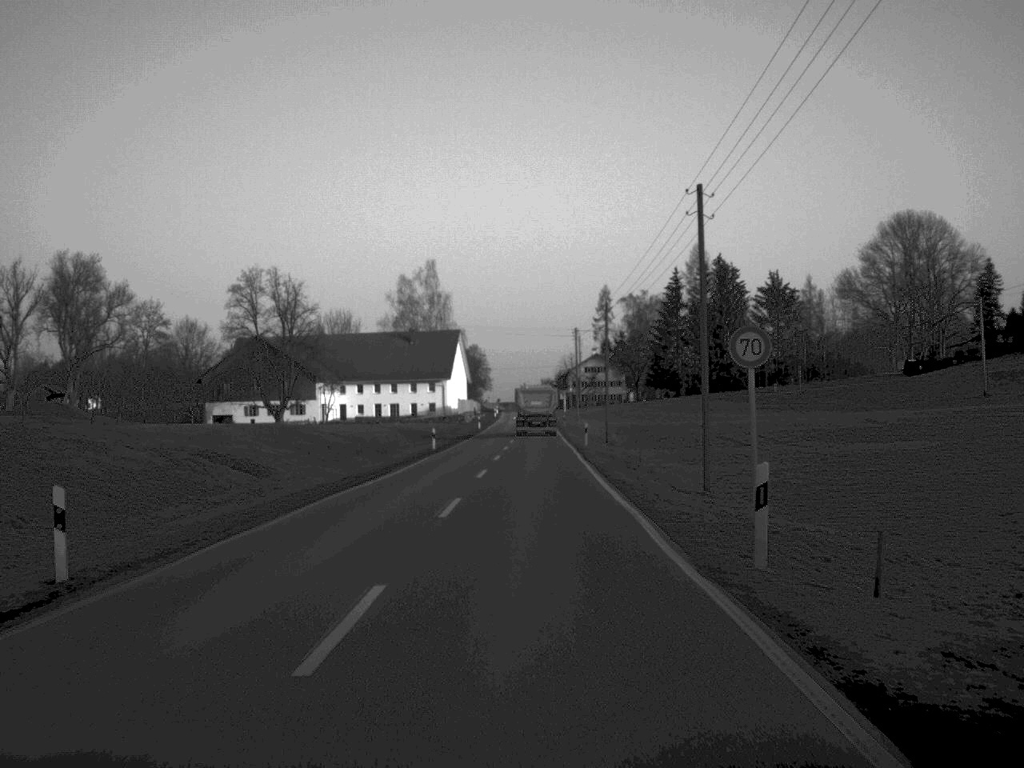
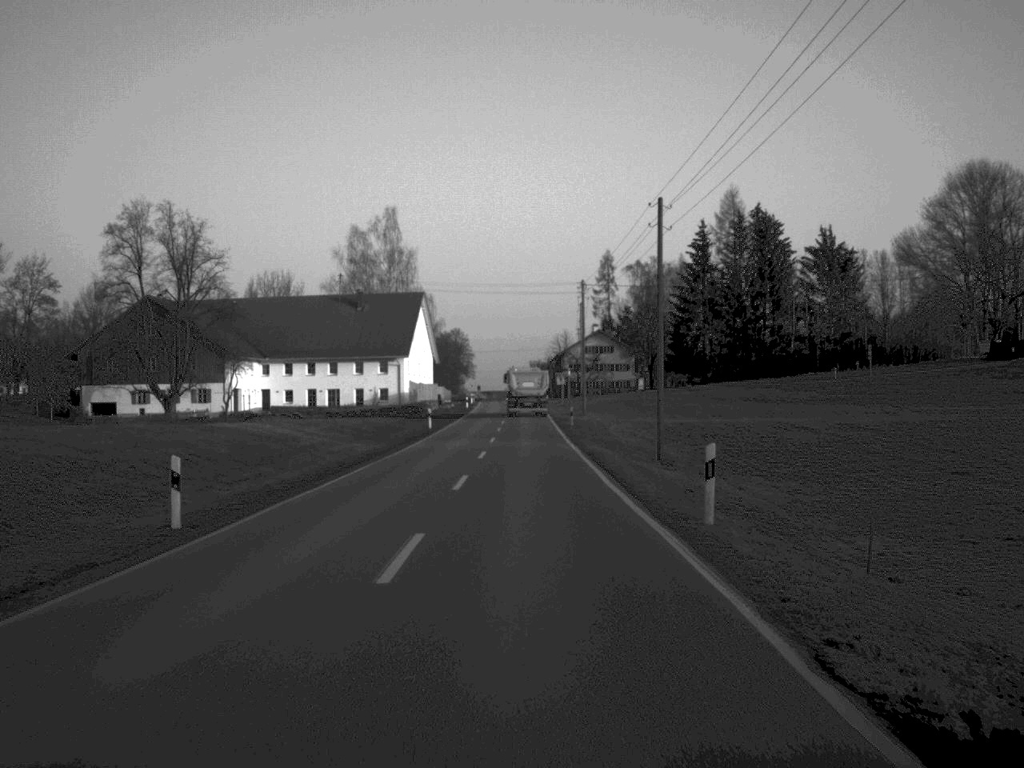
(+0.2, +42.6) m; +1°
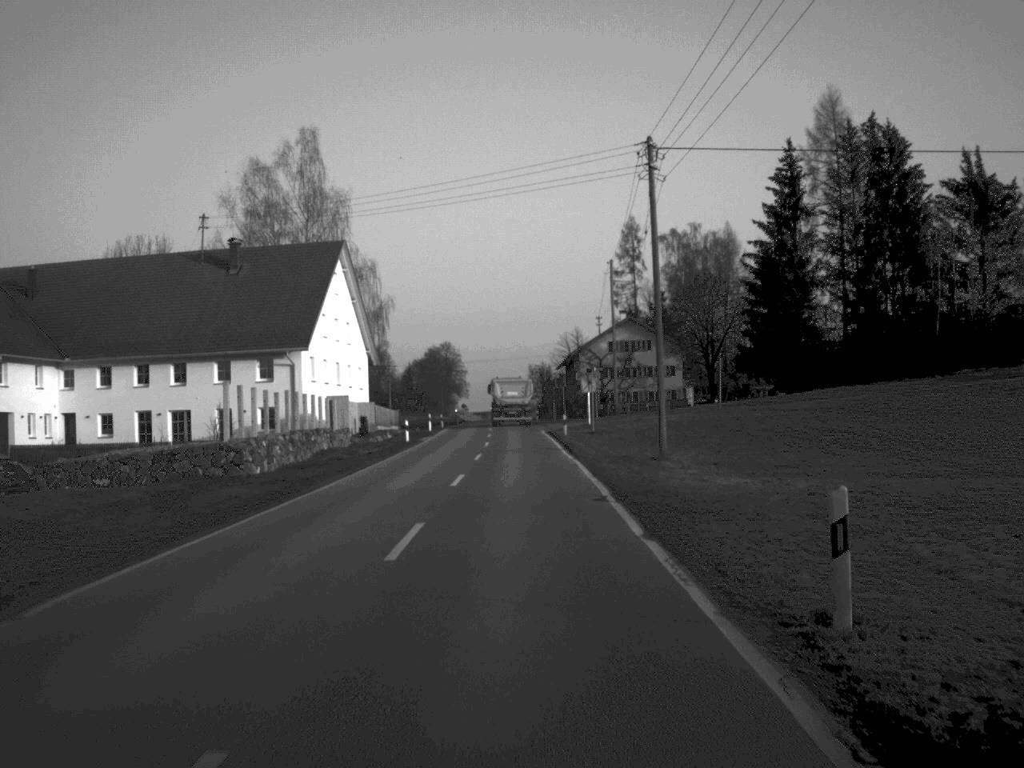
(+0.2, +55.4) m; 0°
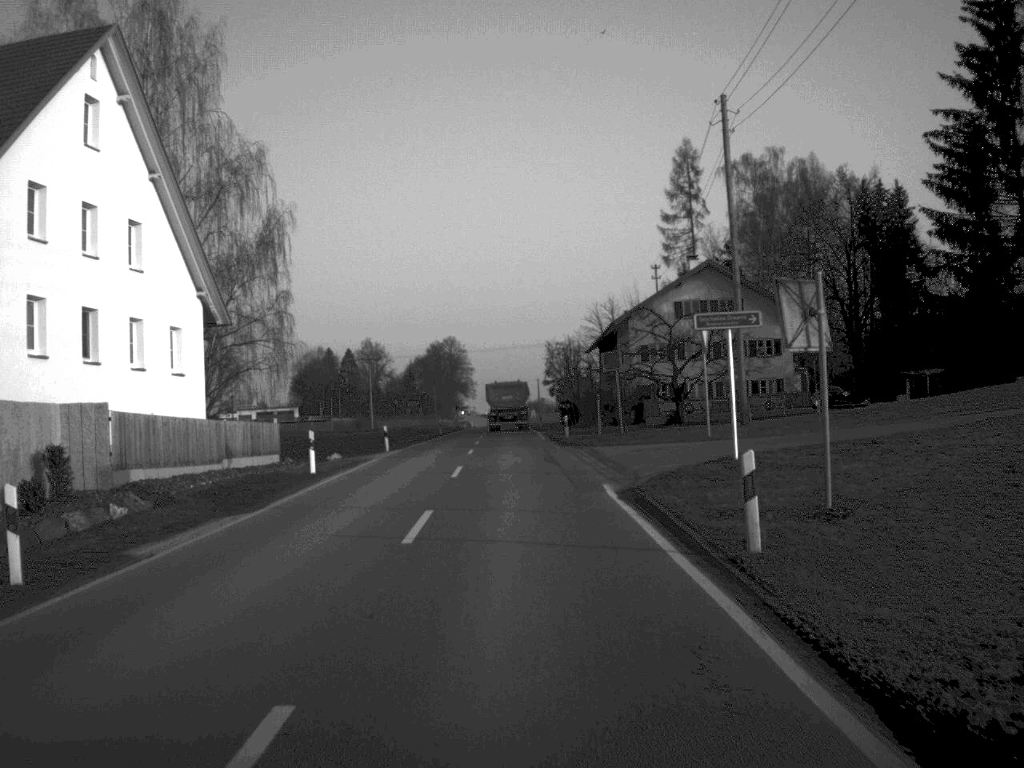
(-0.3, +45.3) m; -1°
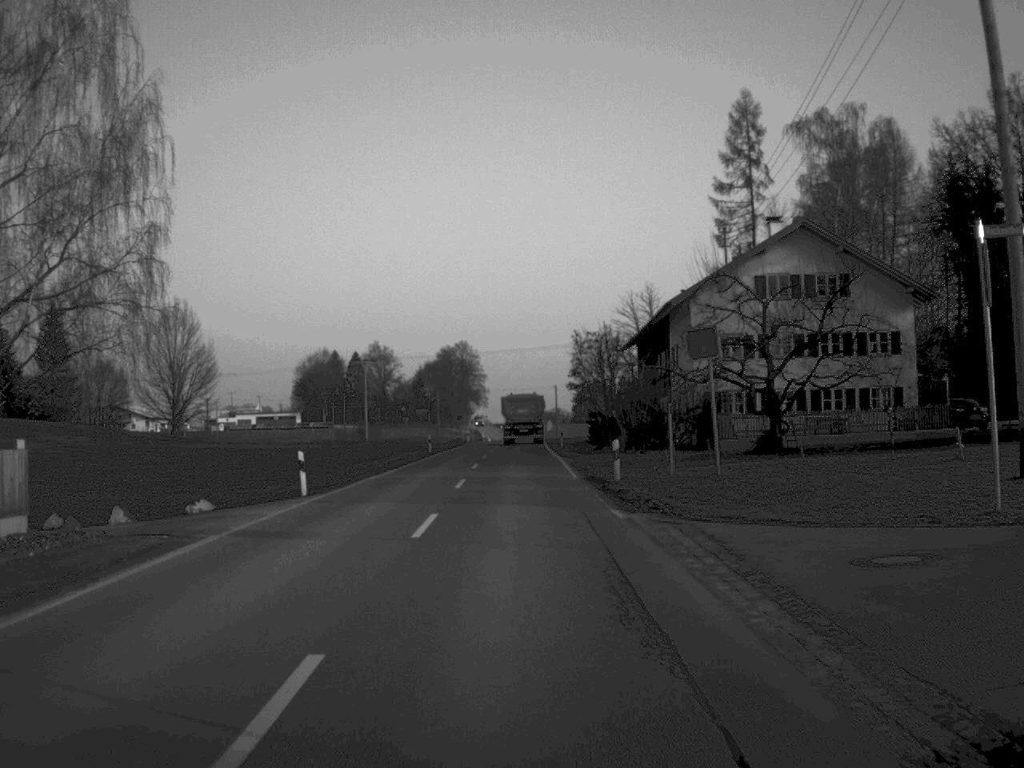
(-0.1, +21.6) m; -1°
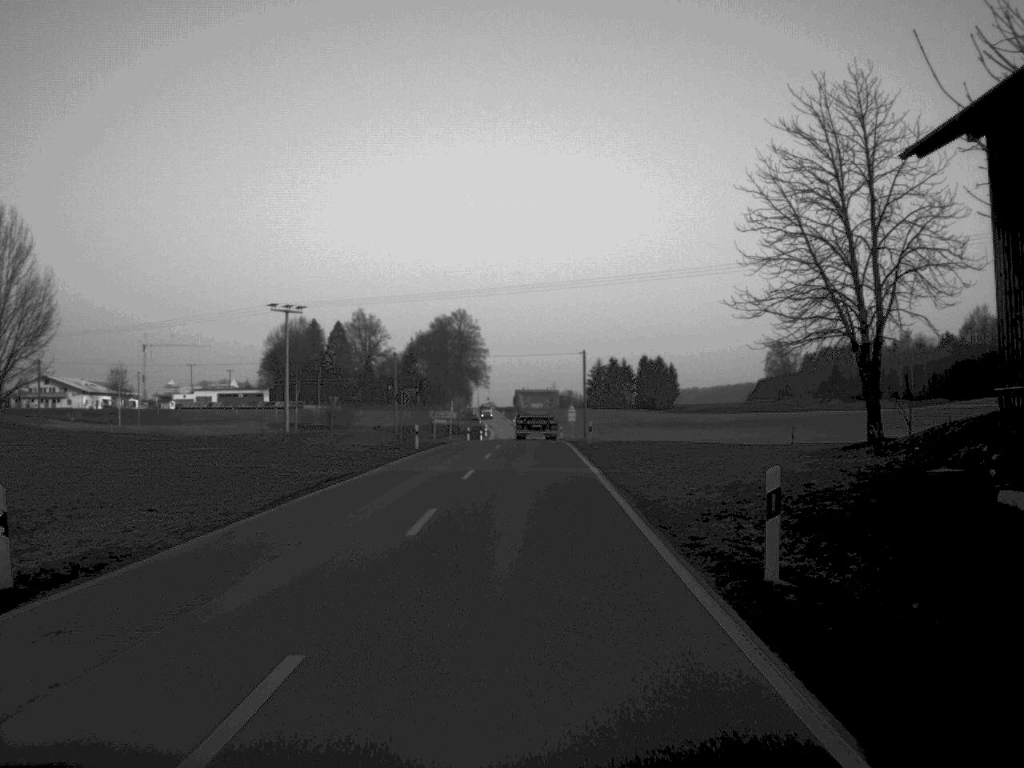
(-0.2, +57.8) m; 0°
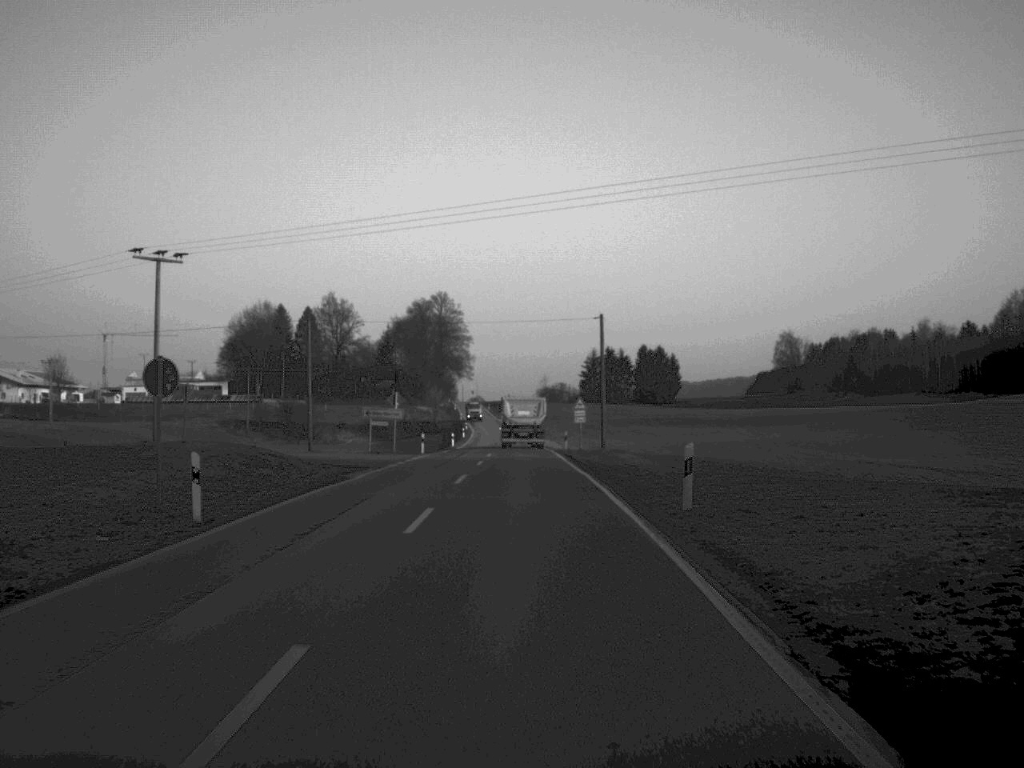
(+0.2, +34.4) m; +1°
